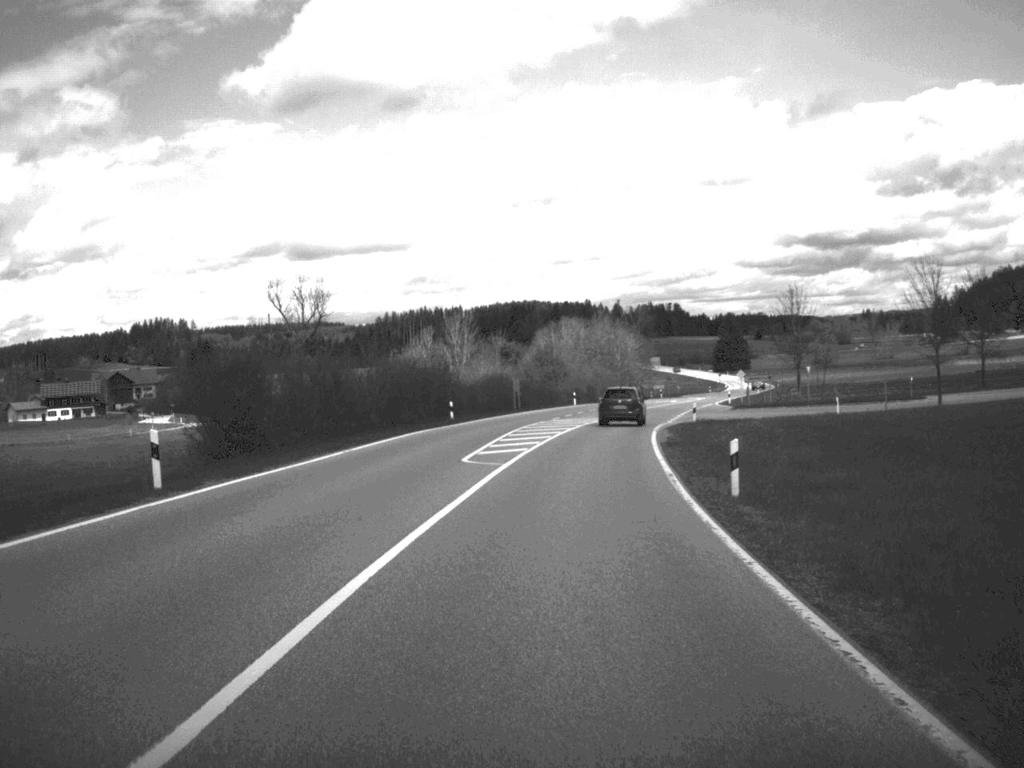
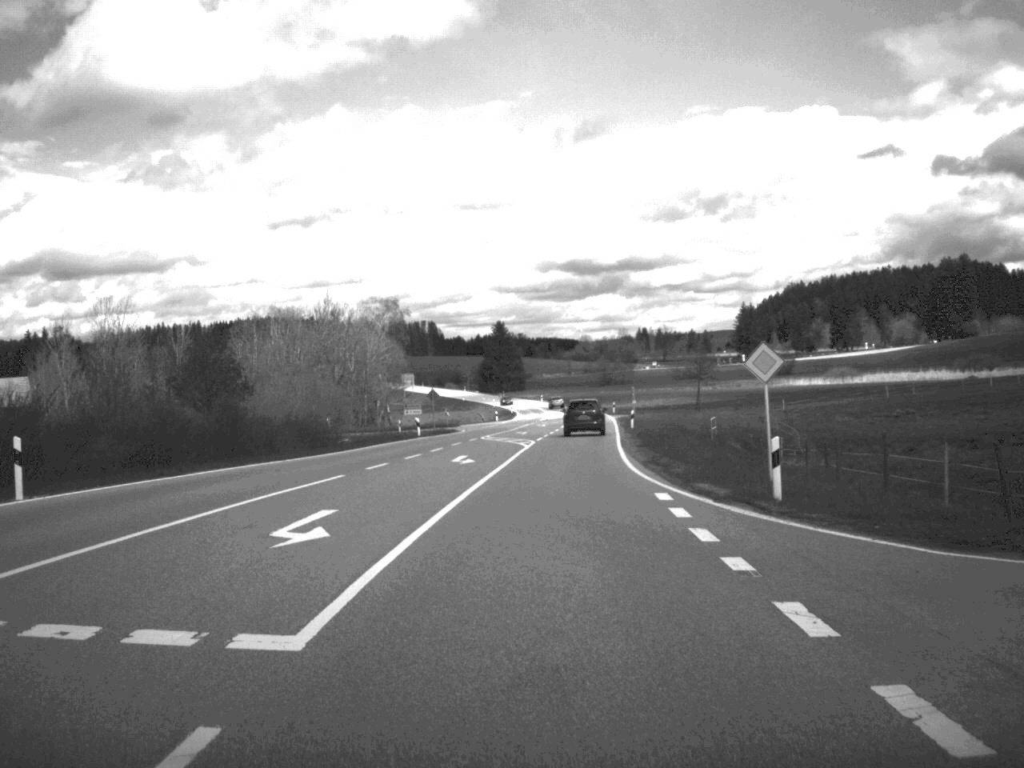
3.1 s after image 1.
(+7.8, +78.2) m; +11°
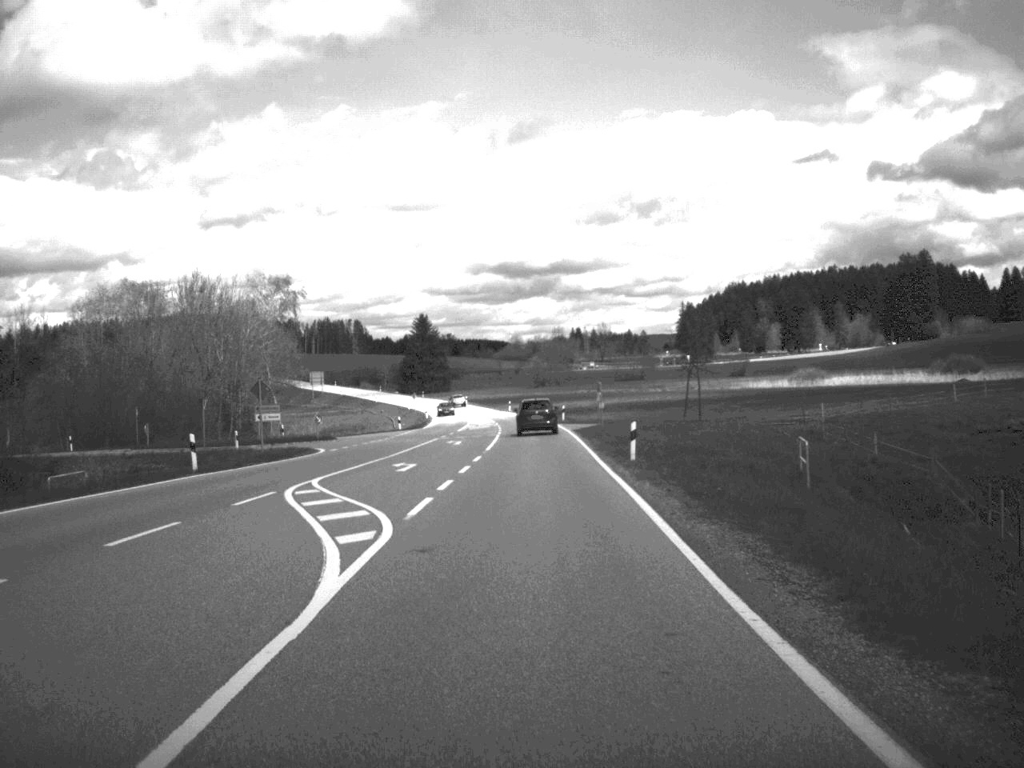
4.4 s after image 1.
(+1.0, +34.2) m; +3°
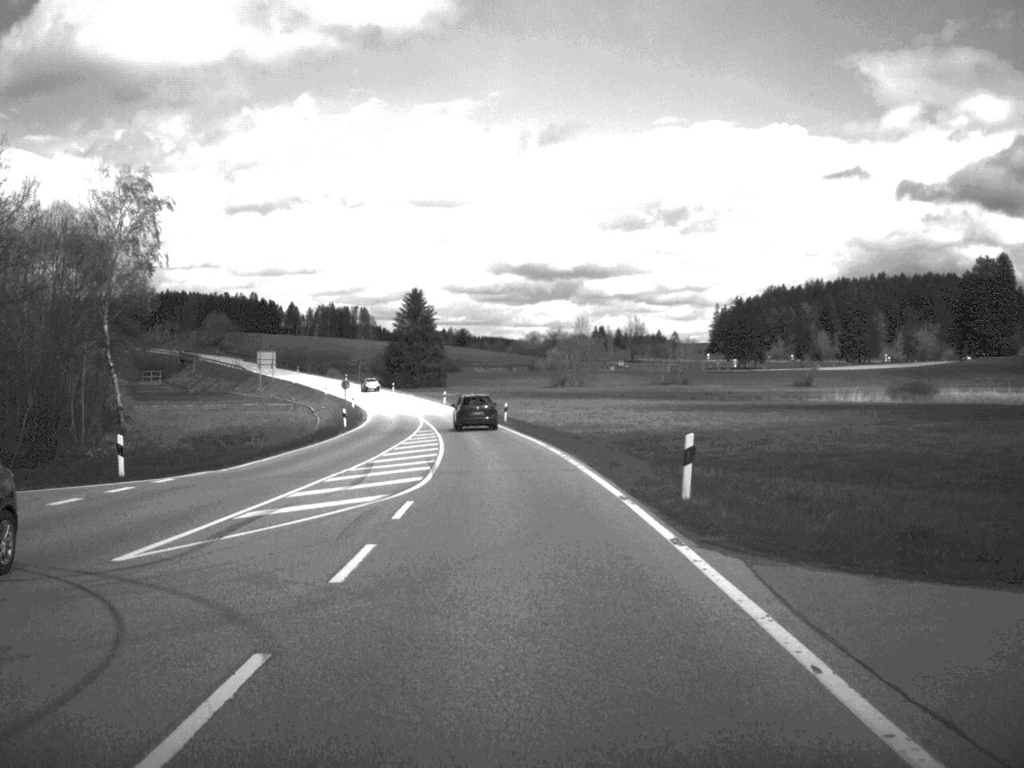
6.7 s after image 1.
(+0.1, +62.6) m; -1°
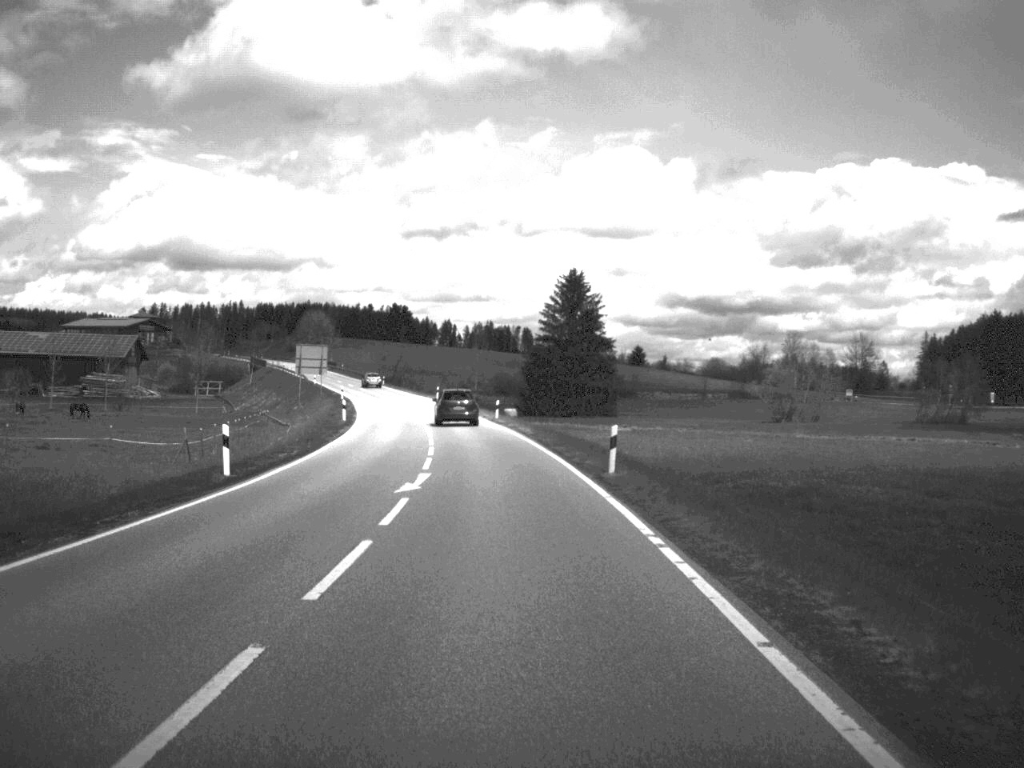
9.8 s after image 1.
(-5.2, +81.8) m; -8°
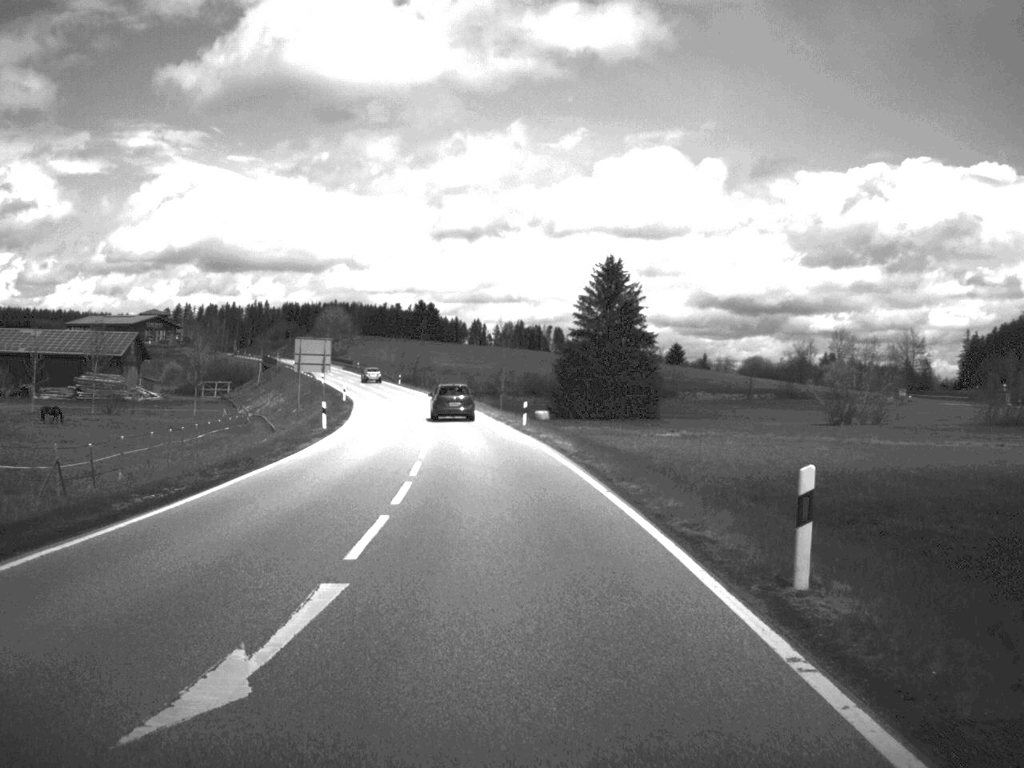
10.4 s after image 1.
(-0.2, +15.4) m; -1°
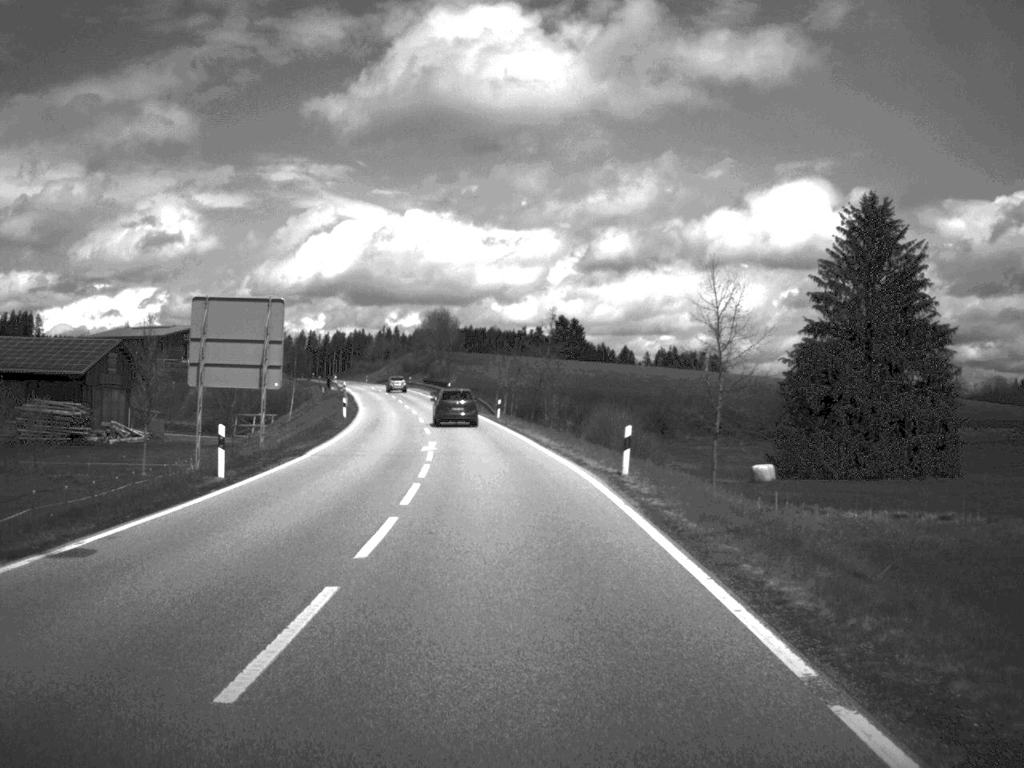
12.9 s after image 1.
(-3.9, +63.7) m; -7°
